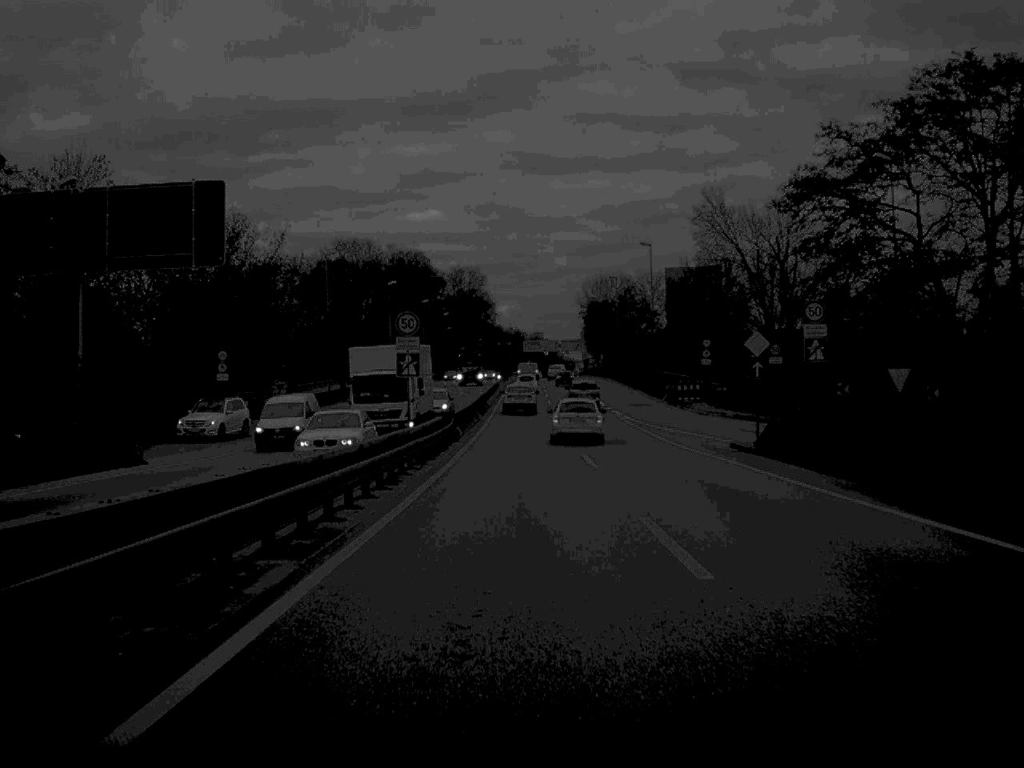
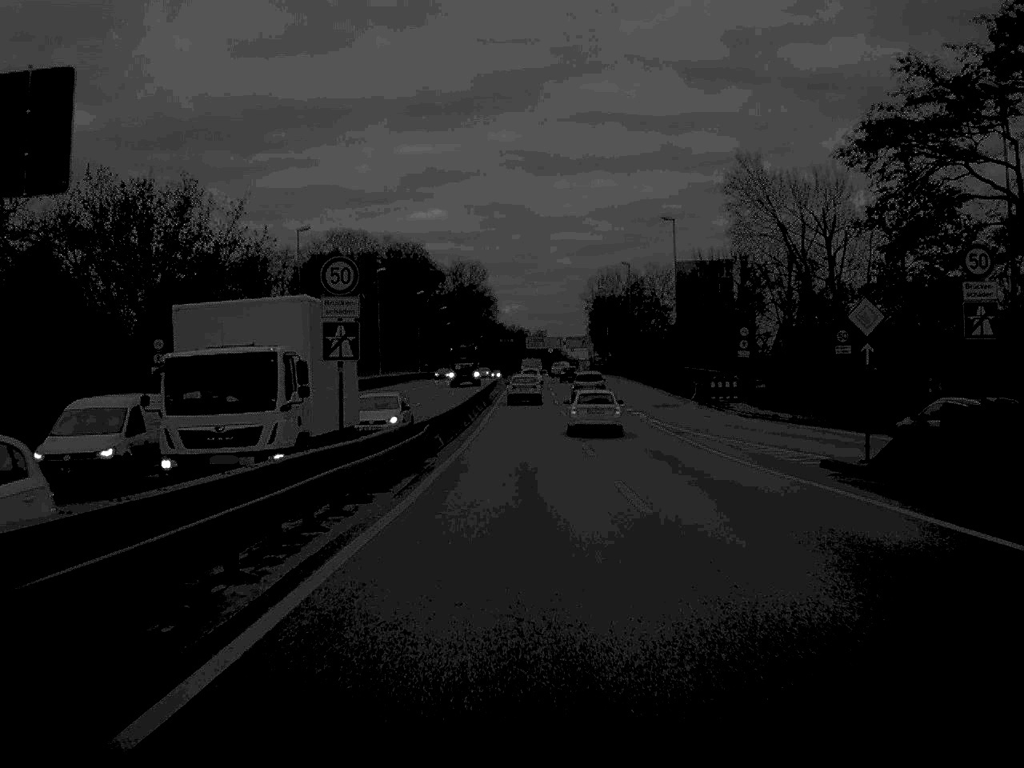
(0.0, +11.9) m; 0°
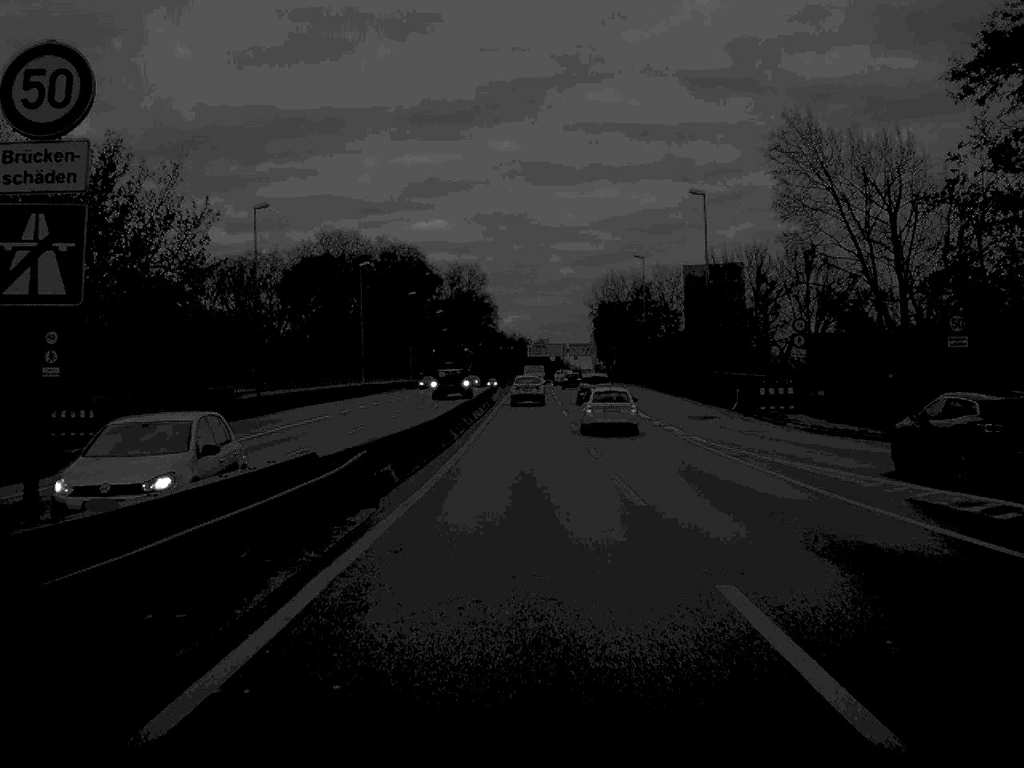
(0.0, +12.0) m; 0°
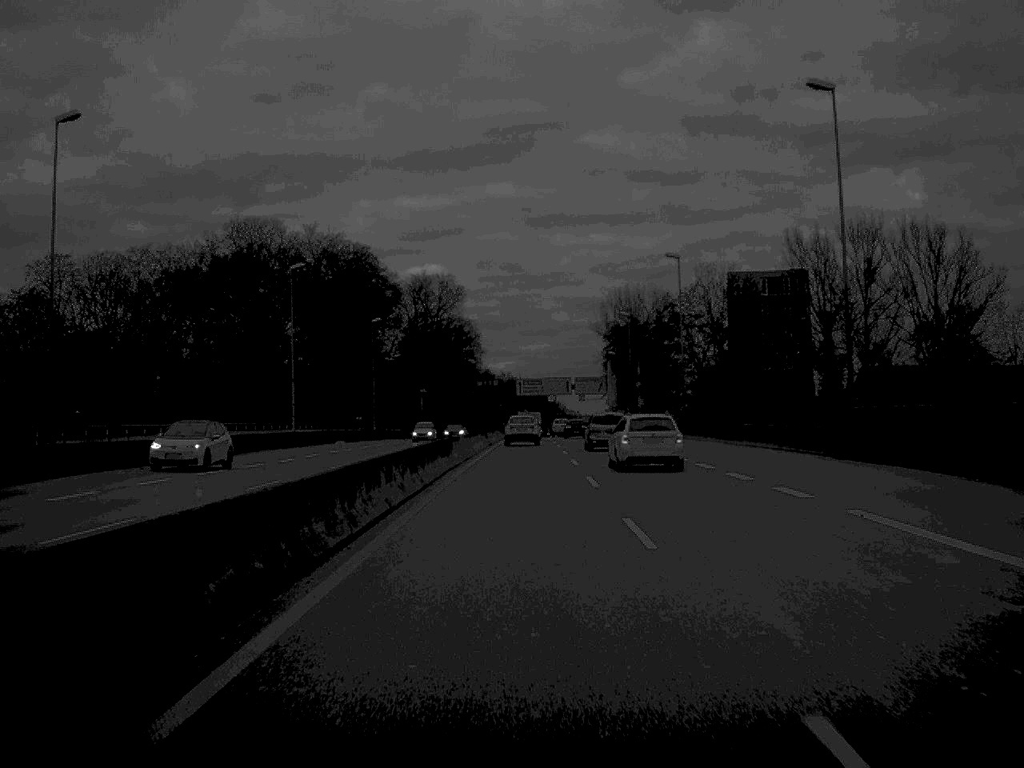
(+0.3, +64.3) m; 0°
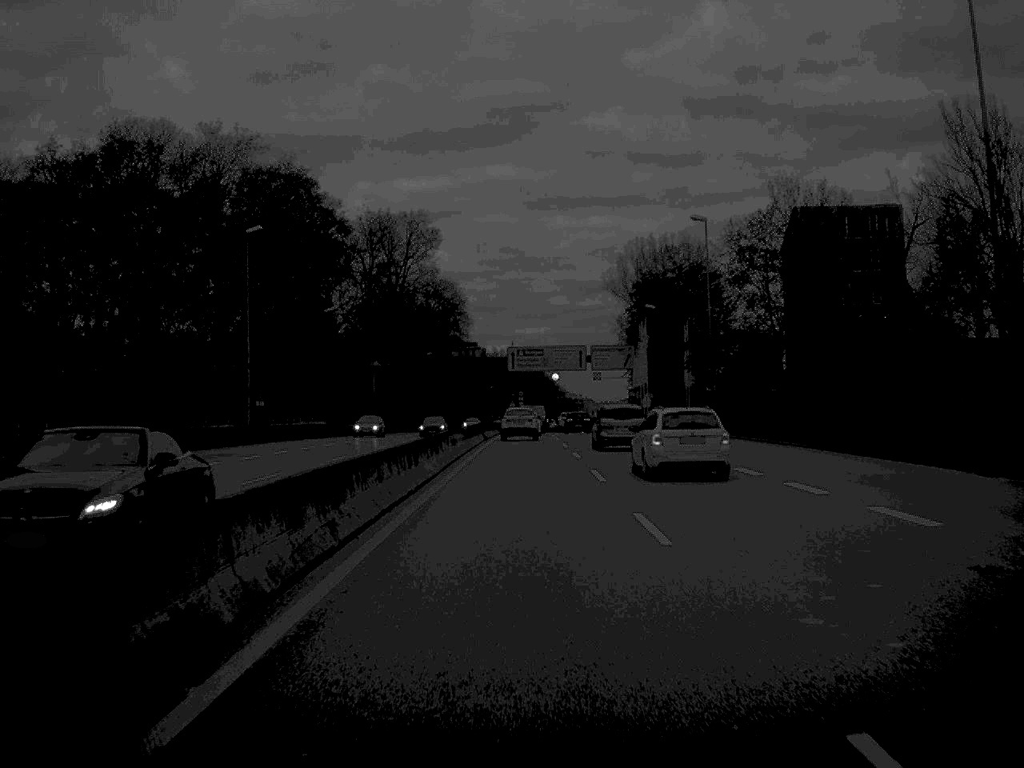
(0.0, +48.2) m; 0°
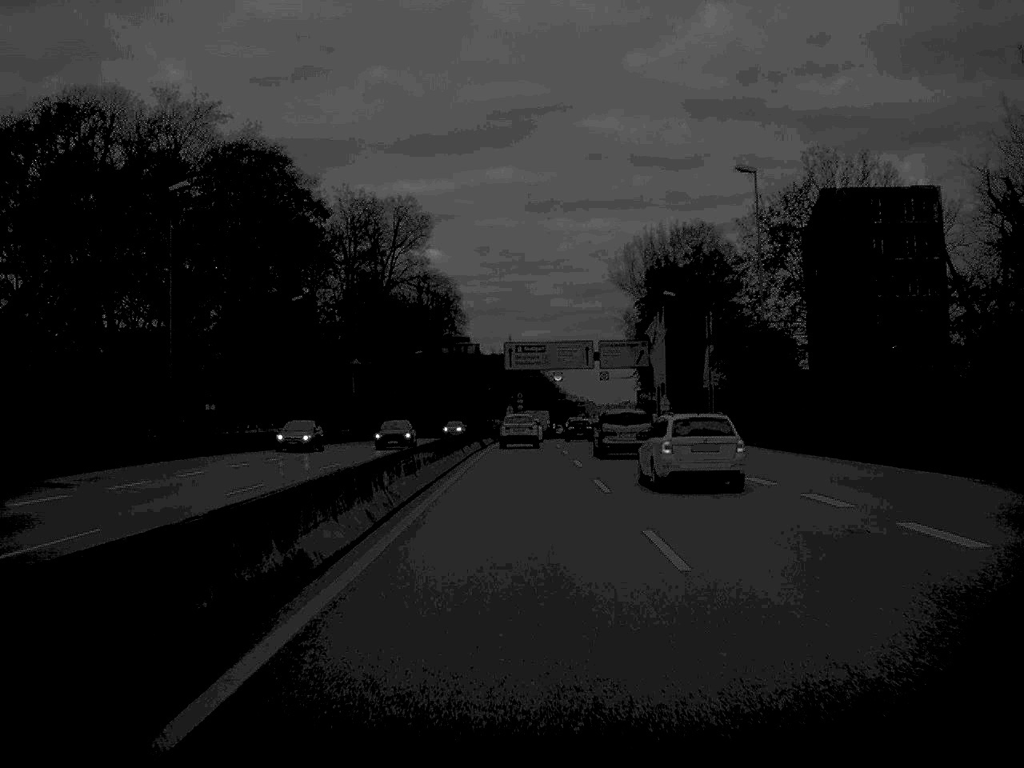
(0.0, +13.3) m; 0°
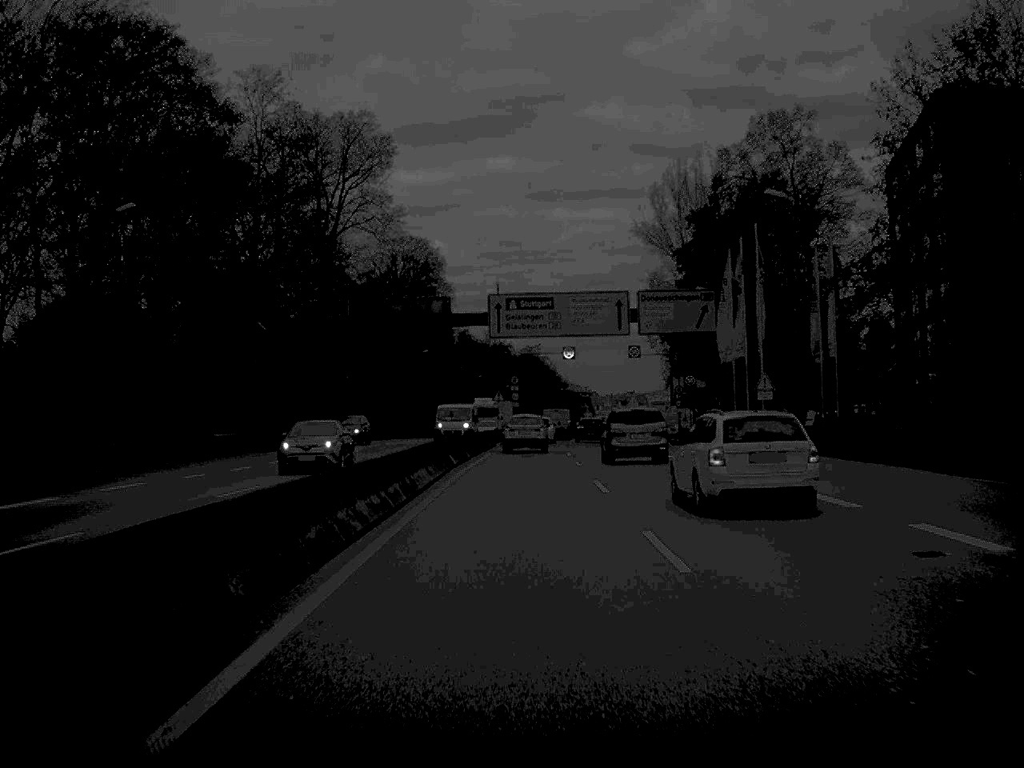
(0.0, +36.4) m; 0°
